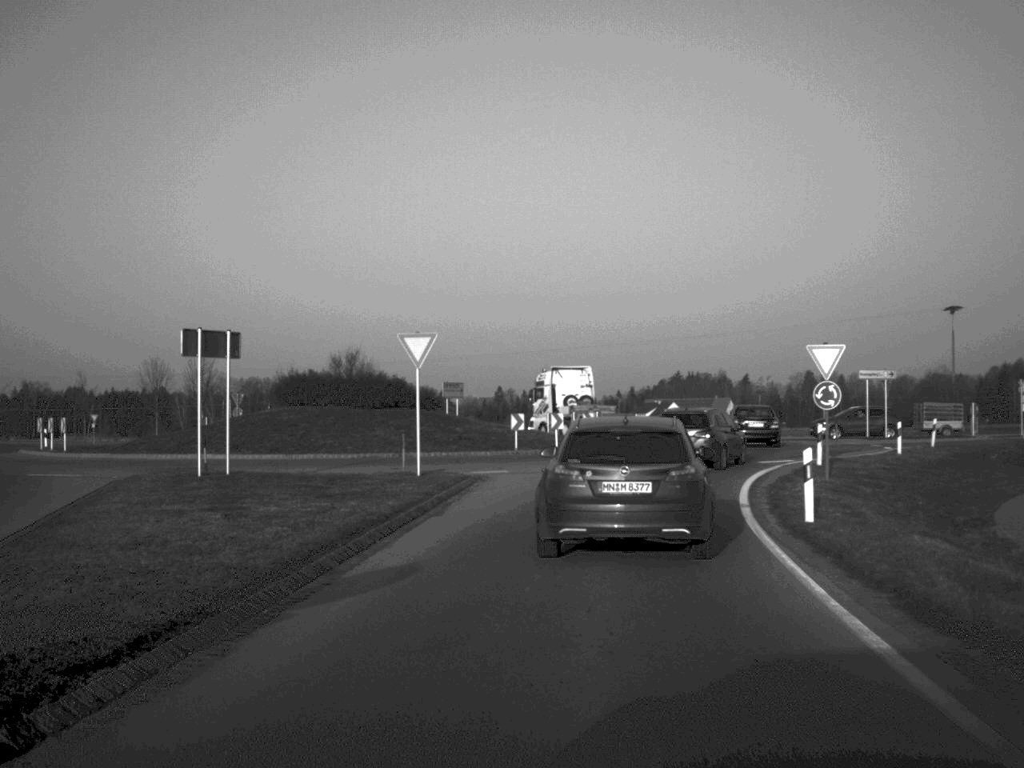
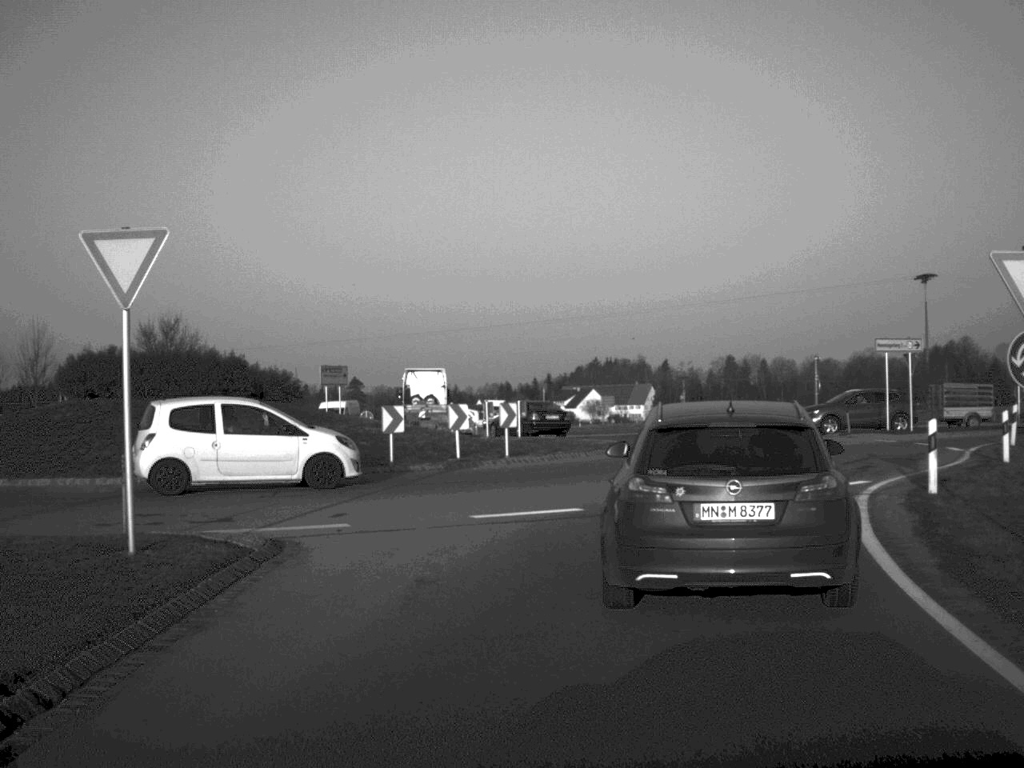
(+0.5, +15.1) m; +4°
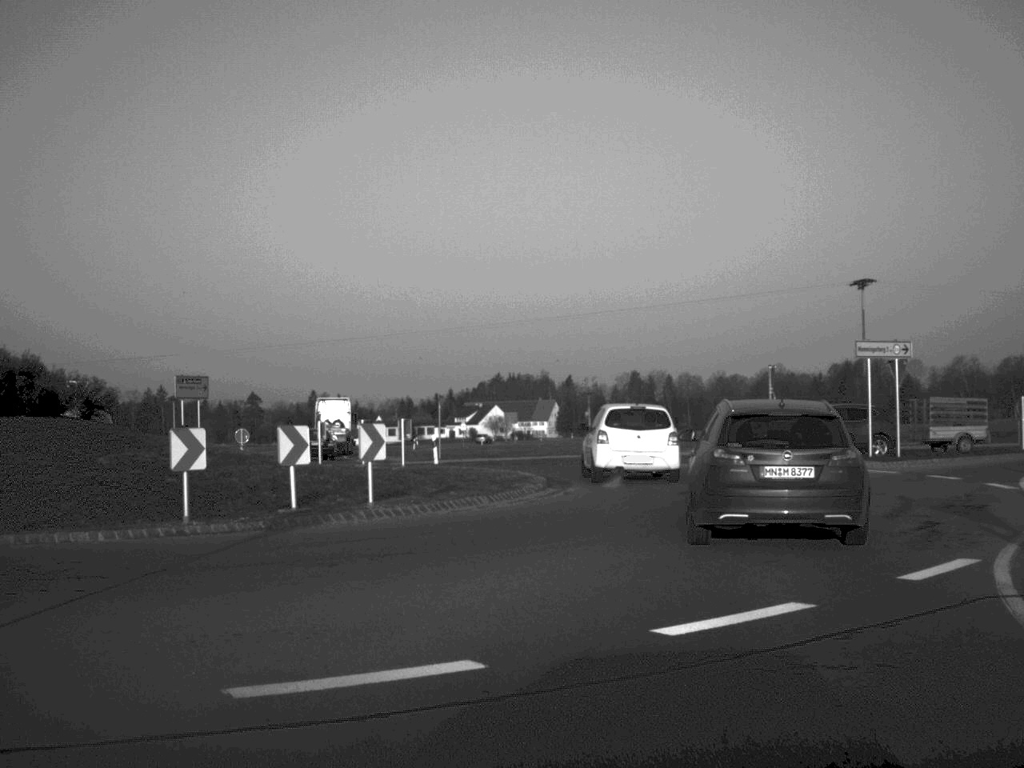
(+0.3, +8.7) m; +4°
